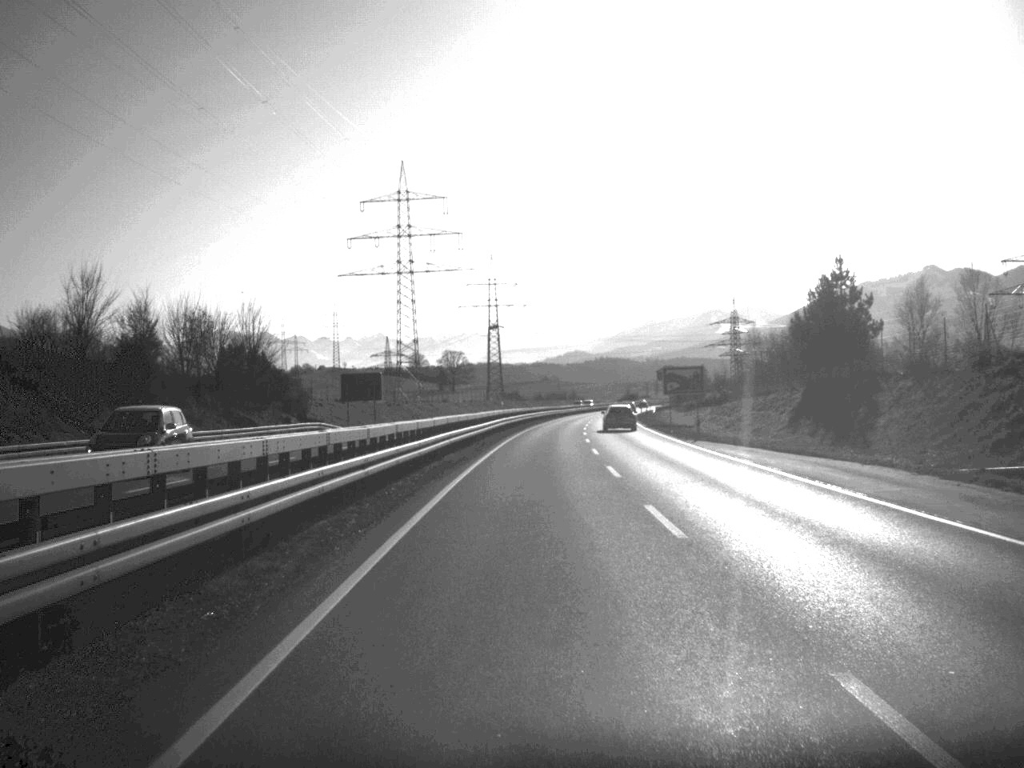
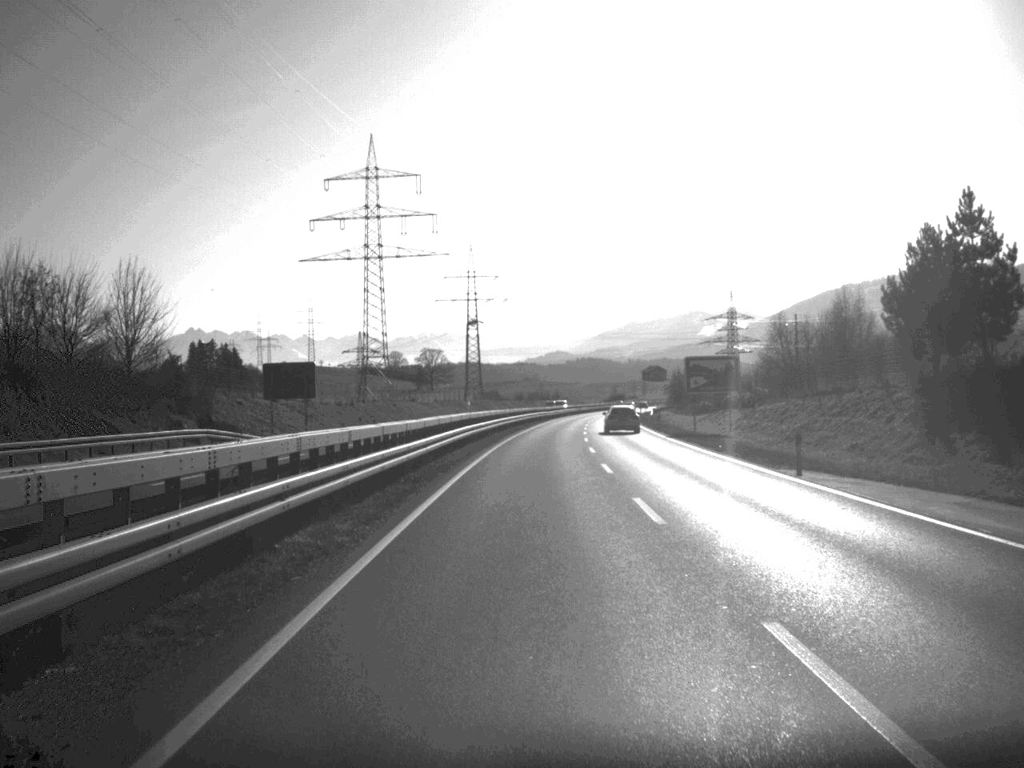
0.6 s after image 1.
(+0.2, +22.1) m; +1°
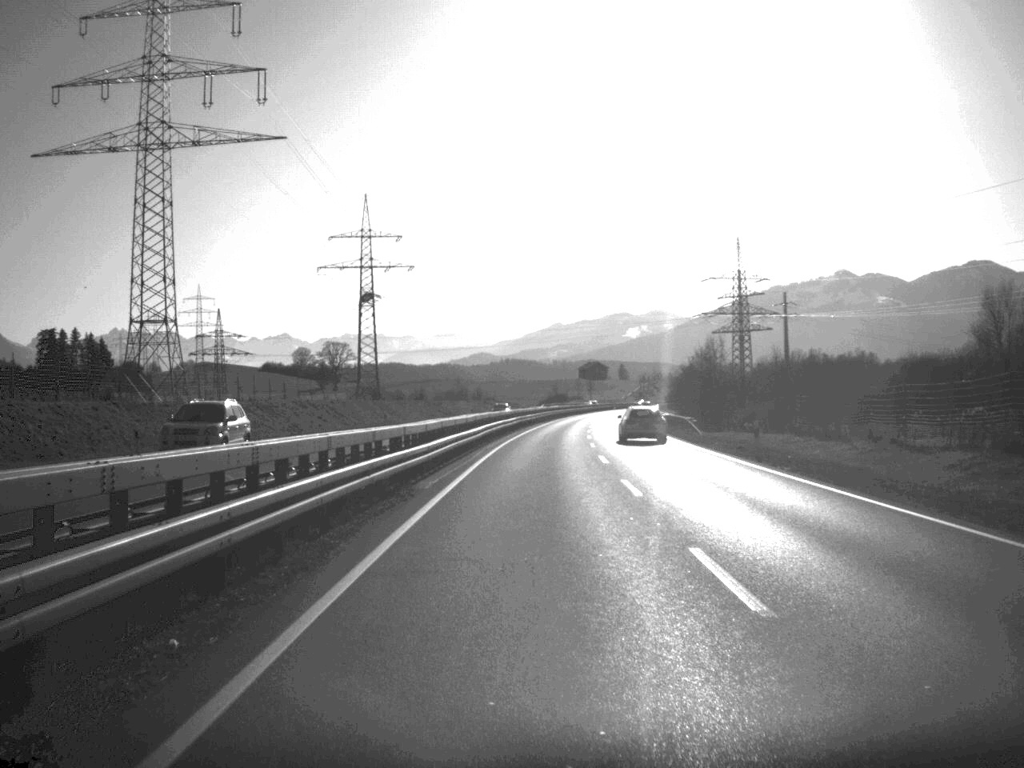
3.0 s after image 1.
(+2.6, +90.7) m; +3°
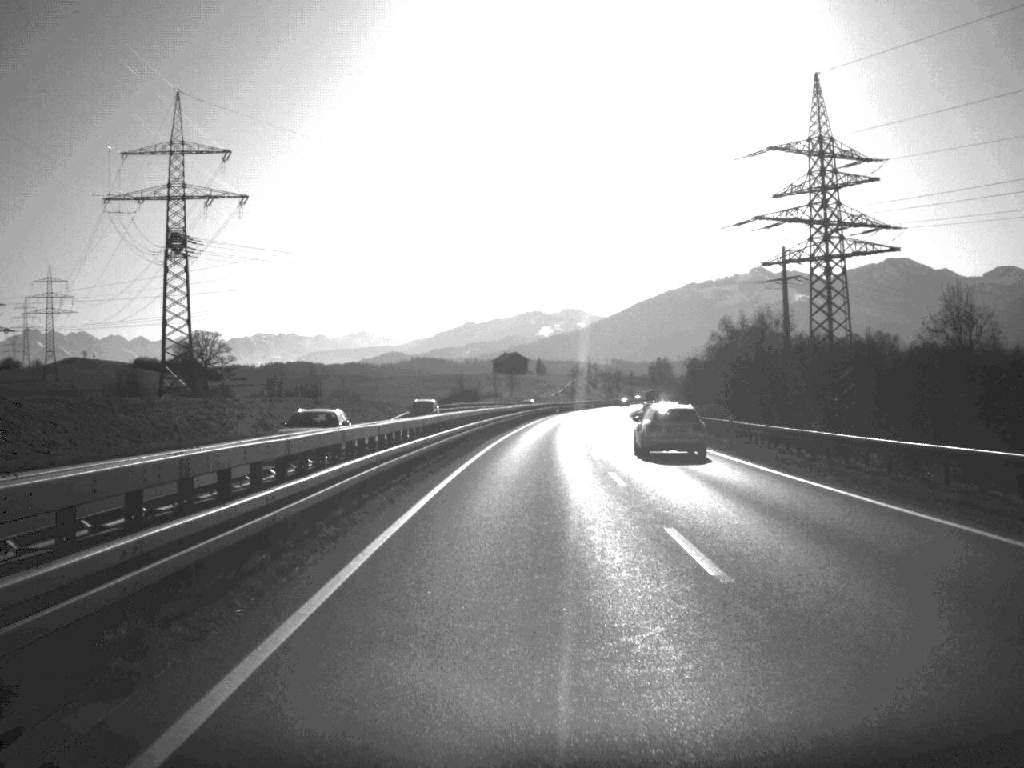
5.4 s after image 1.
(+3.2, +93.6) m; +4°
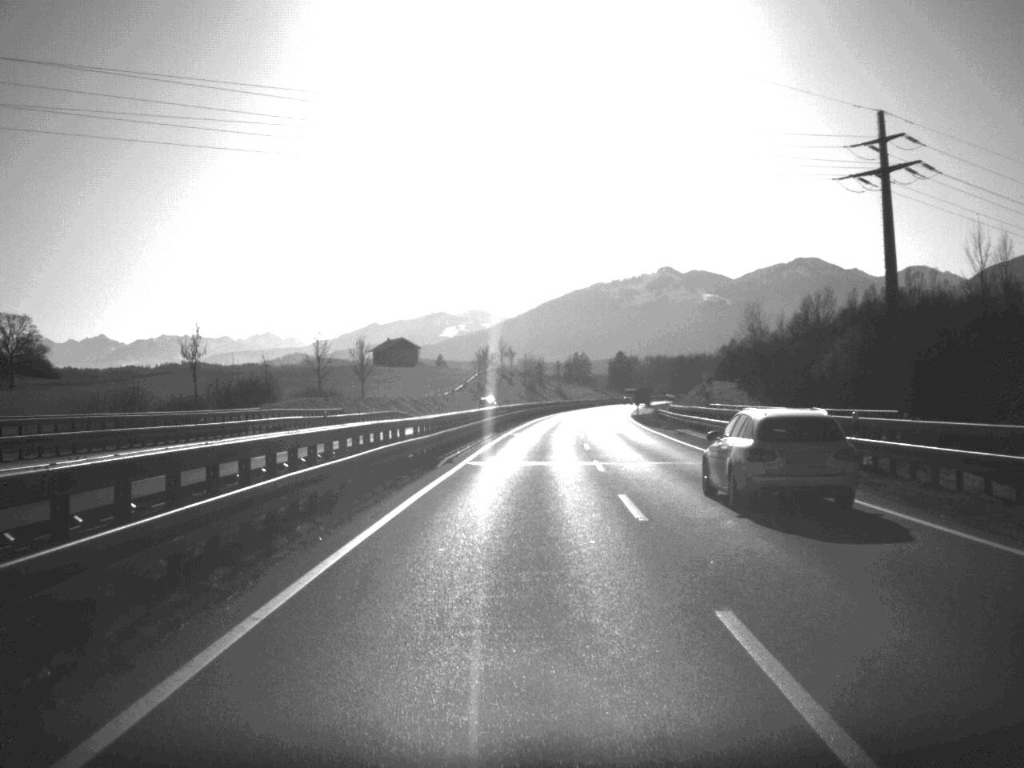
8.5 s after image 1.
(+4.1, +113.0) m; +4°
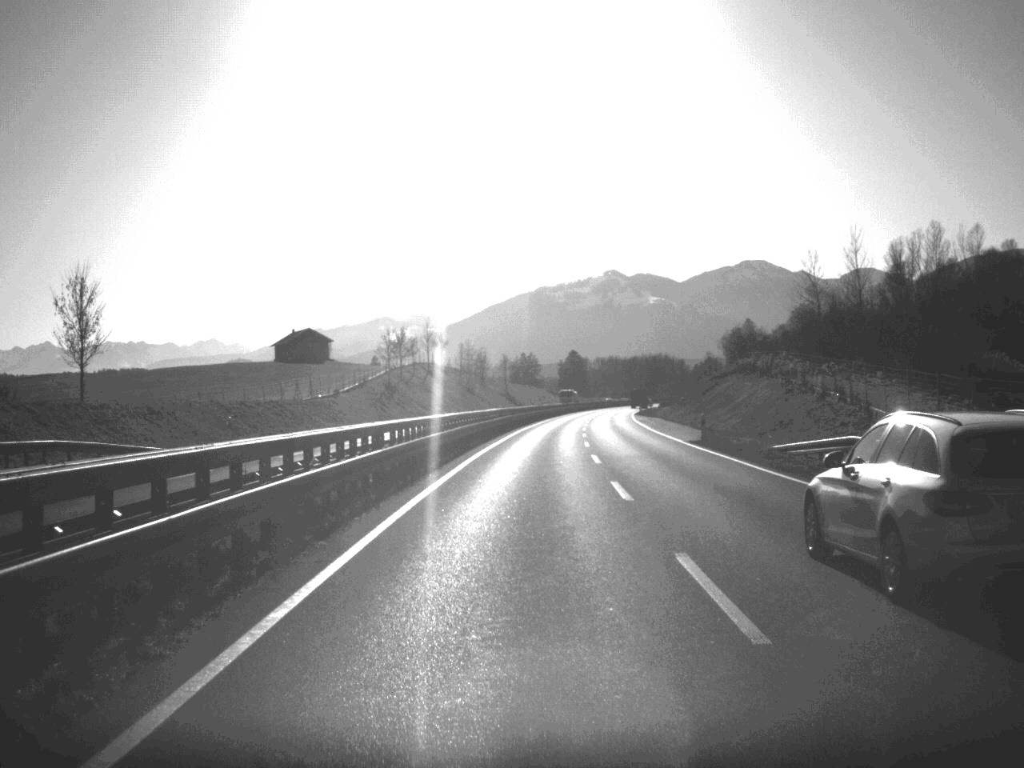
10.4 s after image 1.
(+1.5, +68.1) m; +2°
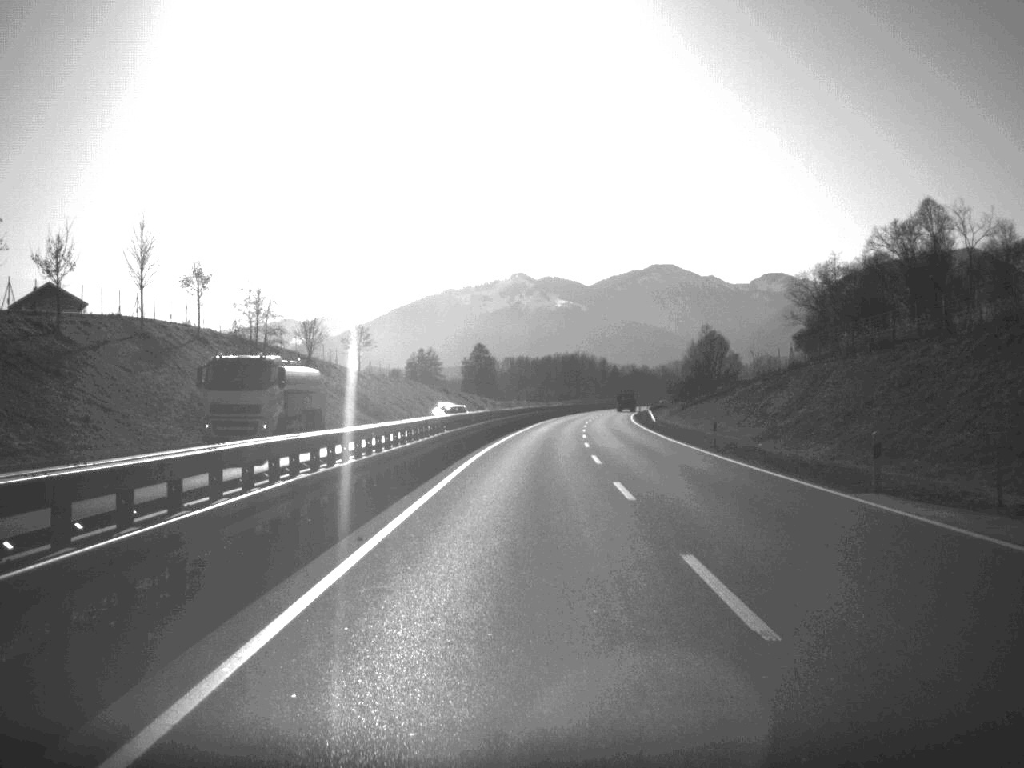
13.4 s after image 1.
(+3.9, +106.9) m; +4°
